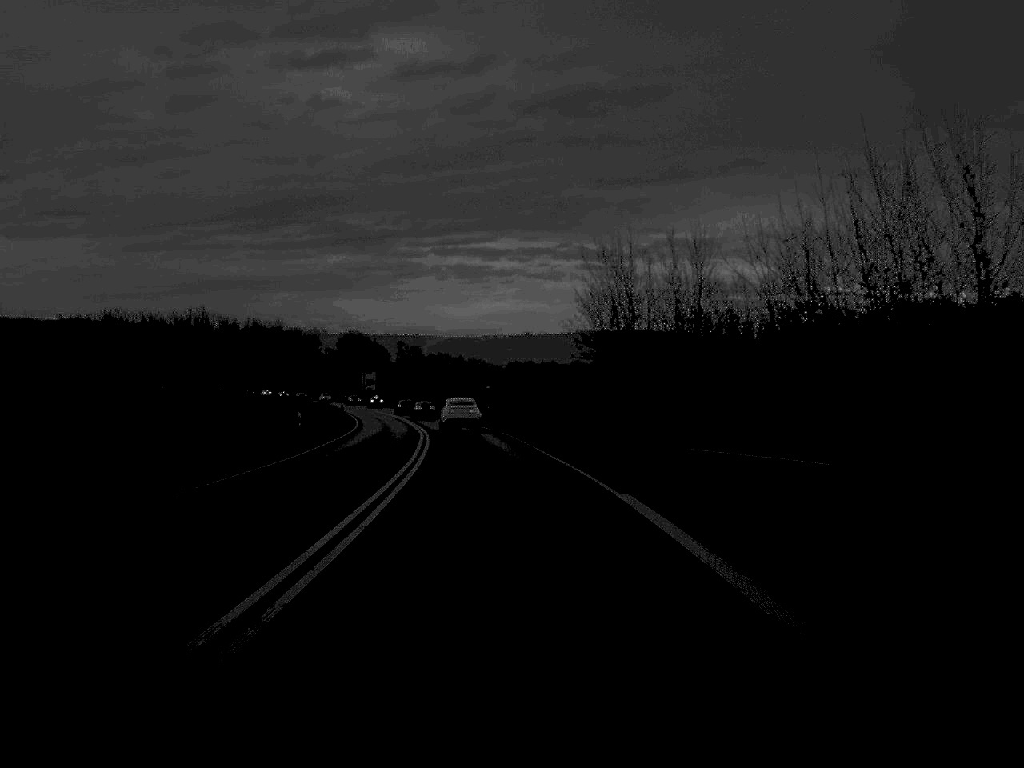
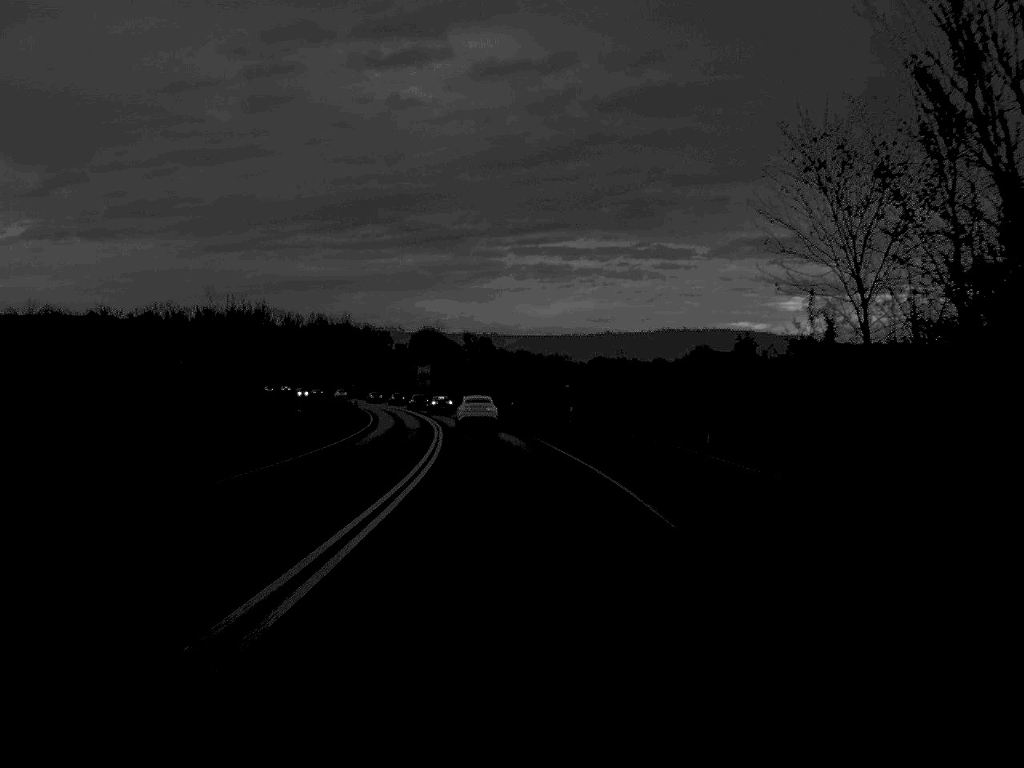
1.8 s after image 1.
(-1.1, +37.5) m; -4°
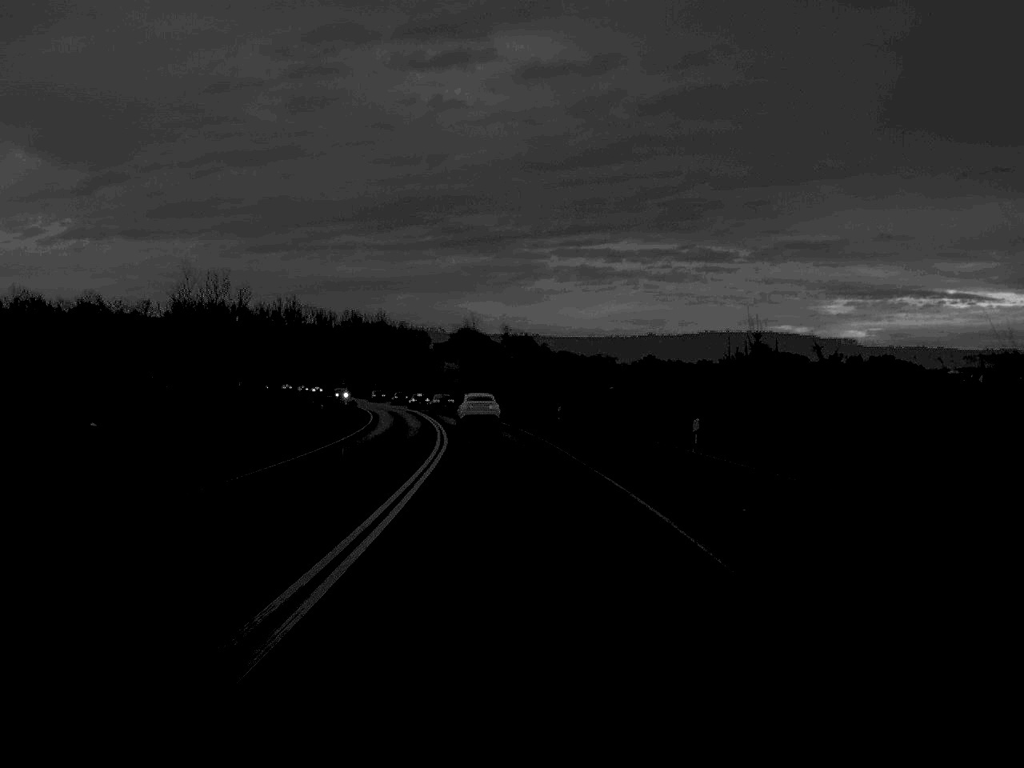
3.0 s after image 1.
(-0.4, +25.5) m; -2°
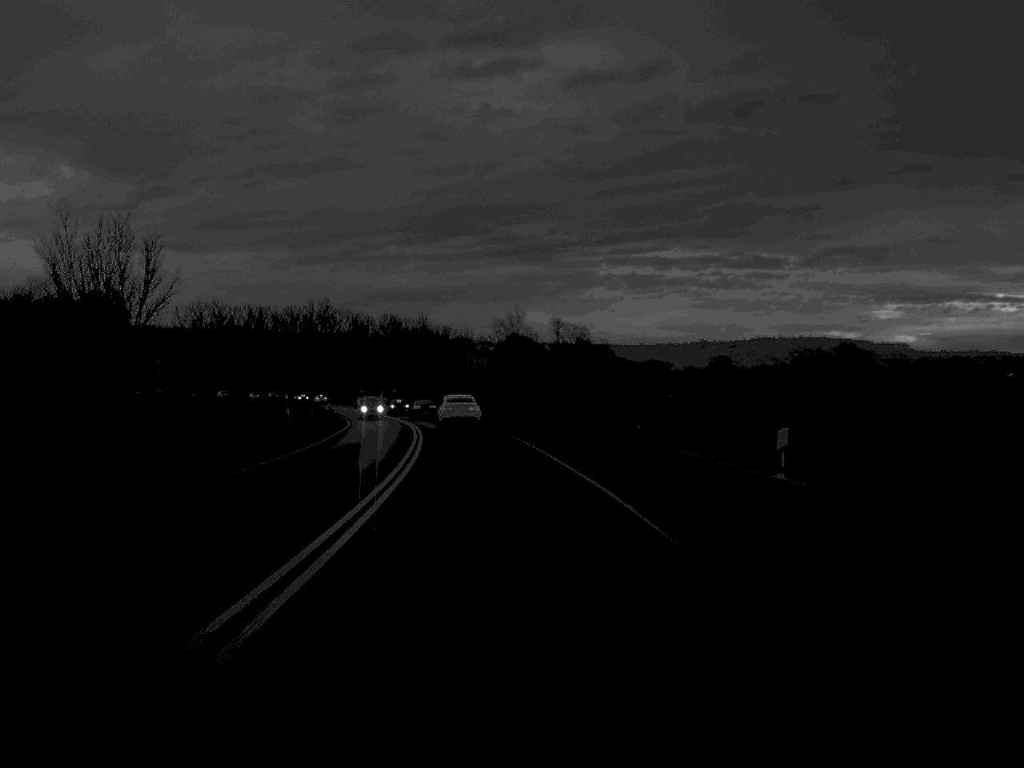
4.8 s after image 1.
(-0.7, +39.8) m; -2°
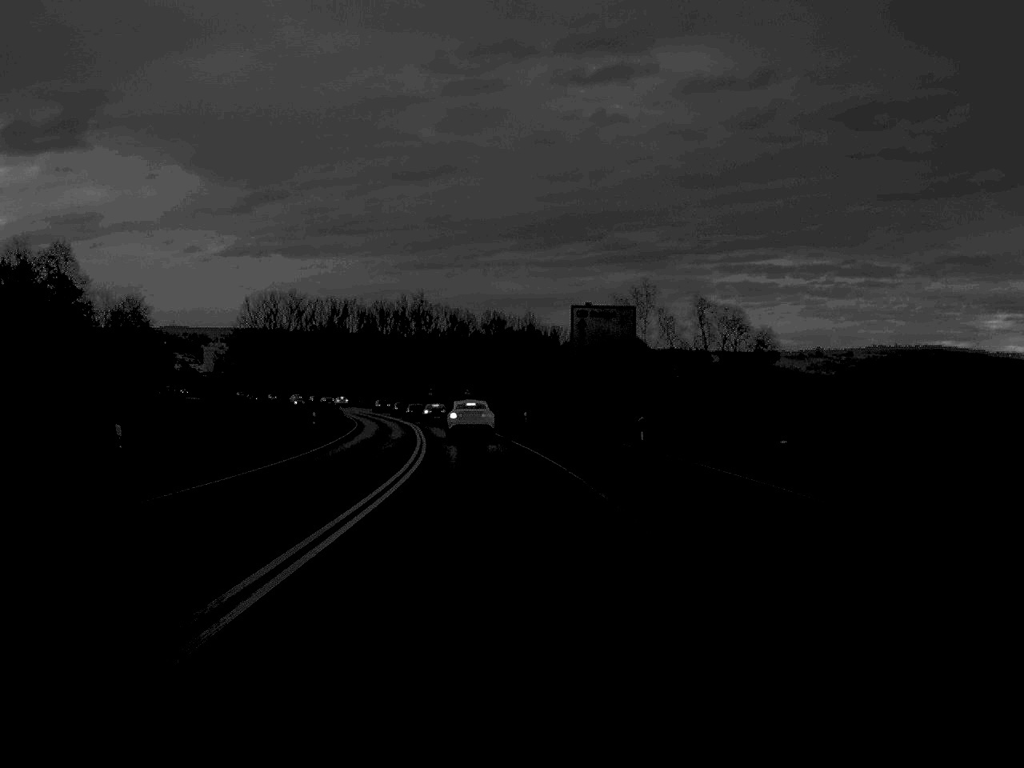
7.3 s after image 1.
(-2.2, +53.3) m; -5°
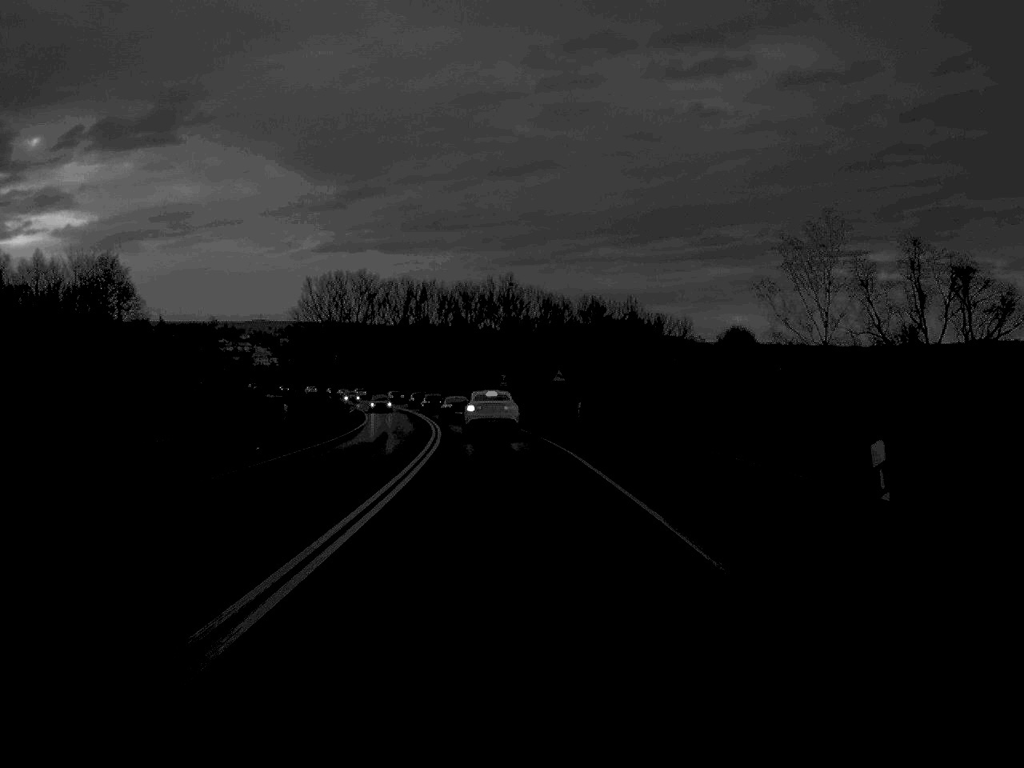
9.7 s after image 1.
(-2.0, +49.1) m; -4°
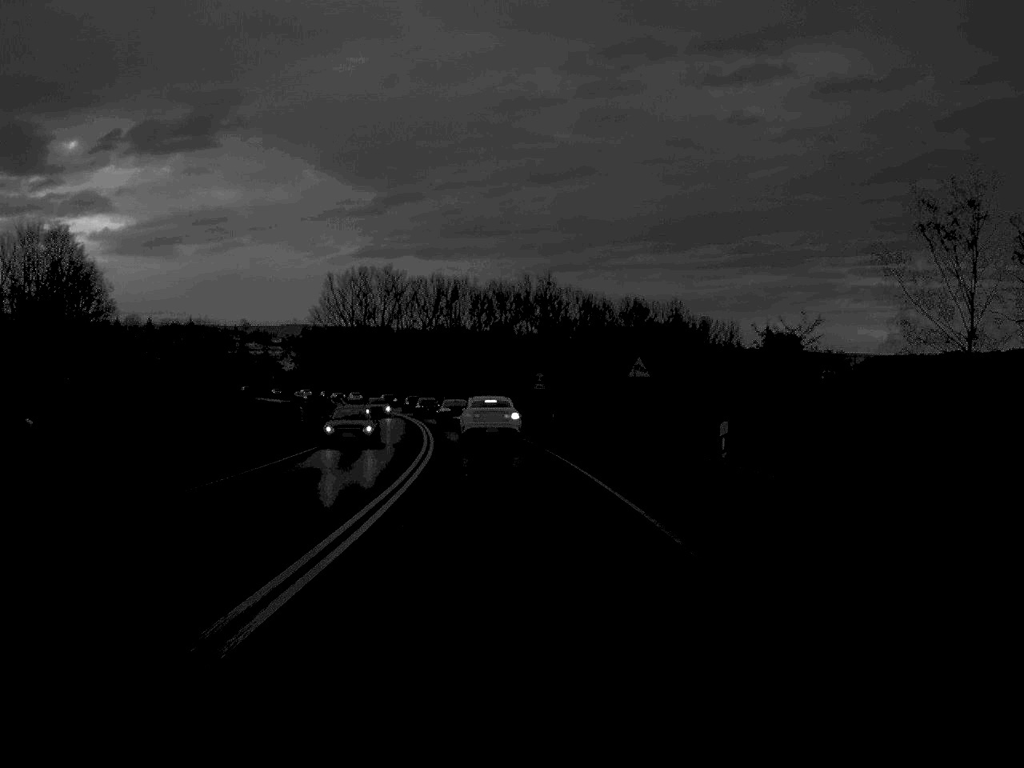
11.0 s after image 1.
(-0.3, +24.8) m; -2°
